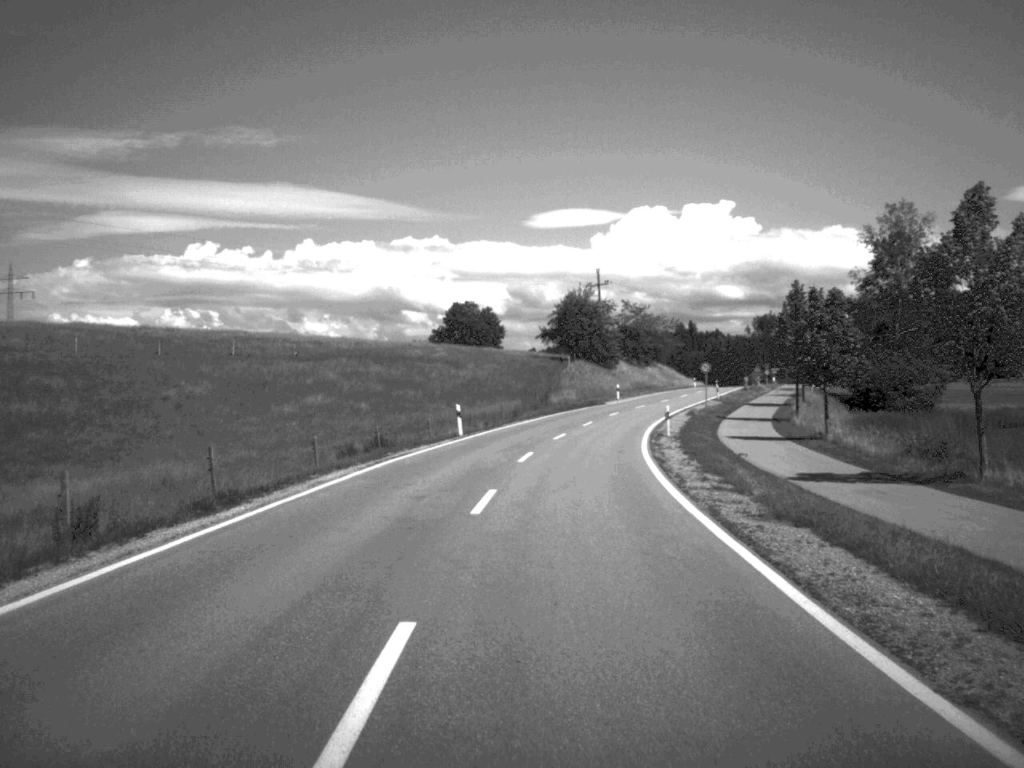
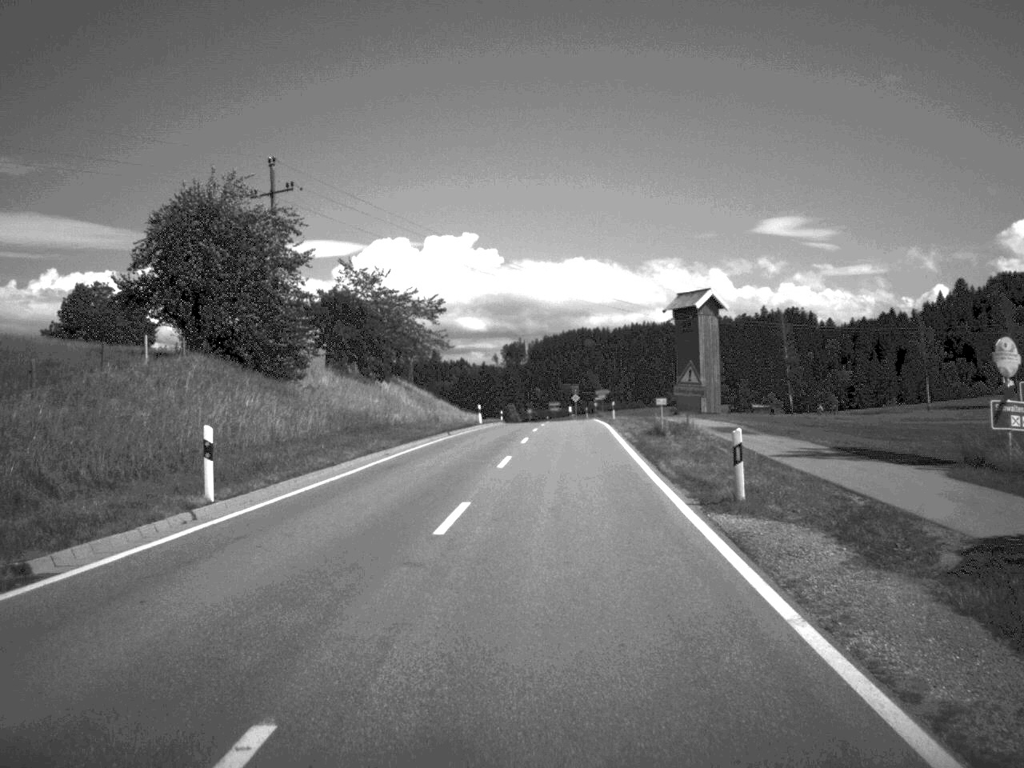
(+7.2, +73.4) m; +11°
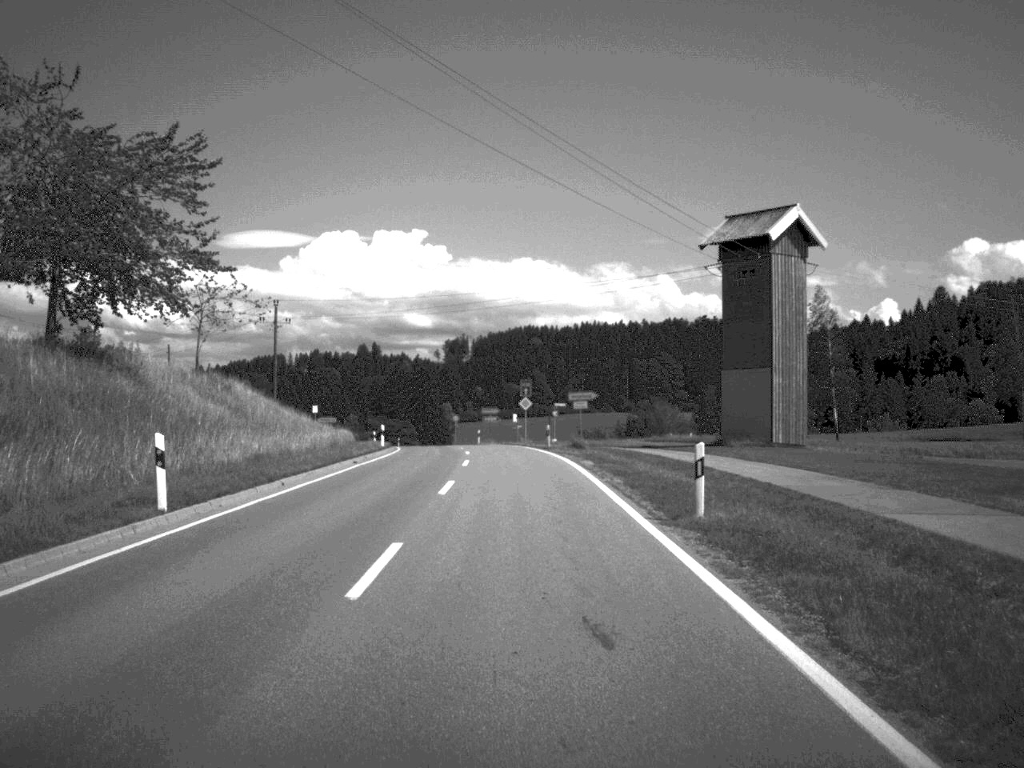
(+1.6, +51.6) m; +2°
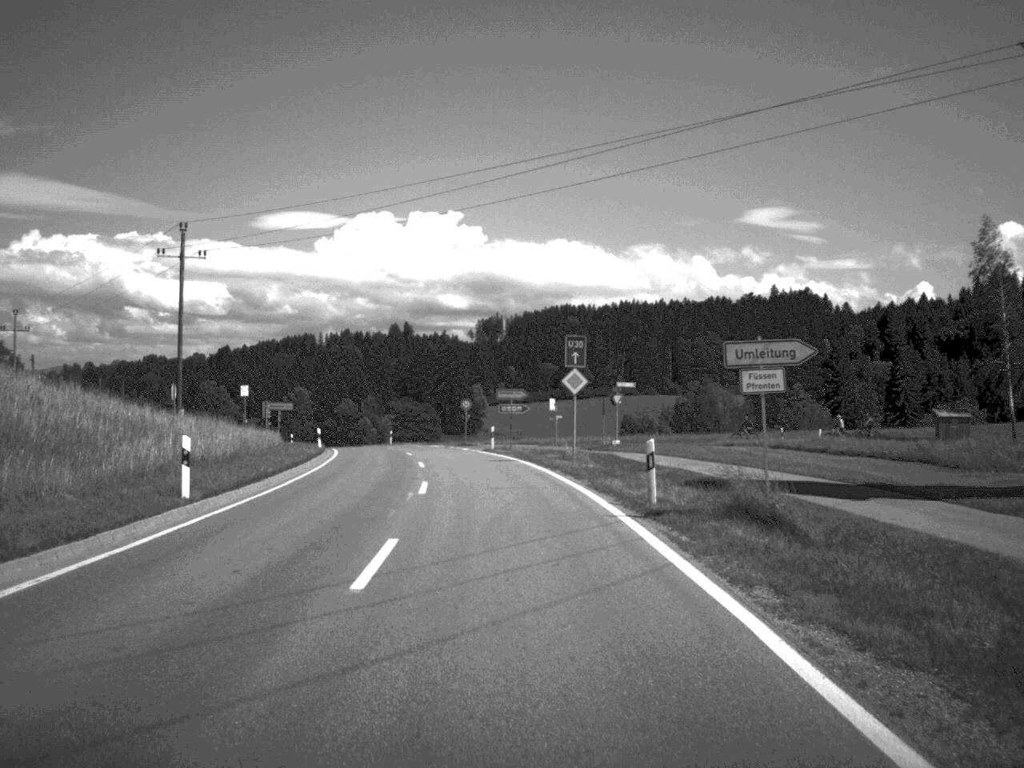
(-0.4, +35.4) m; -2°
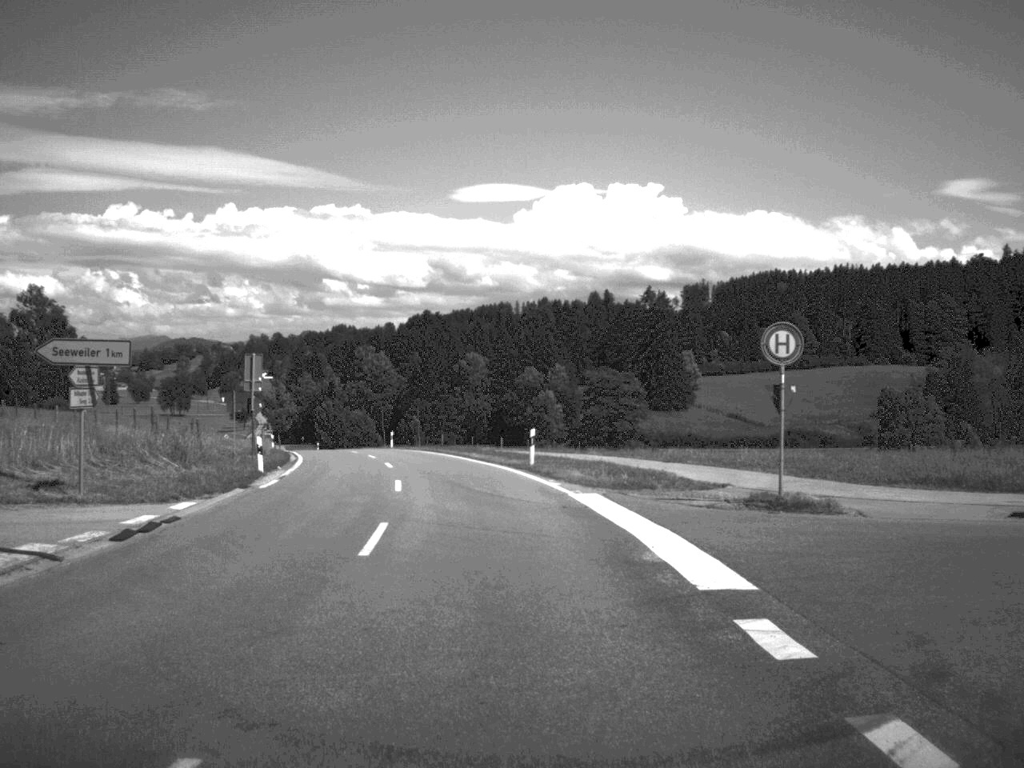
(-4.5, +57.7) m; -9°
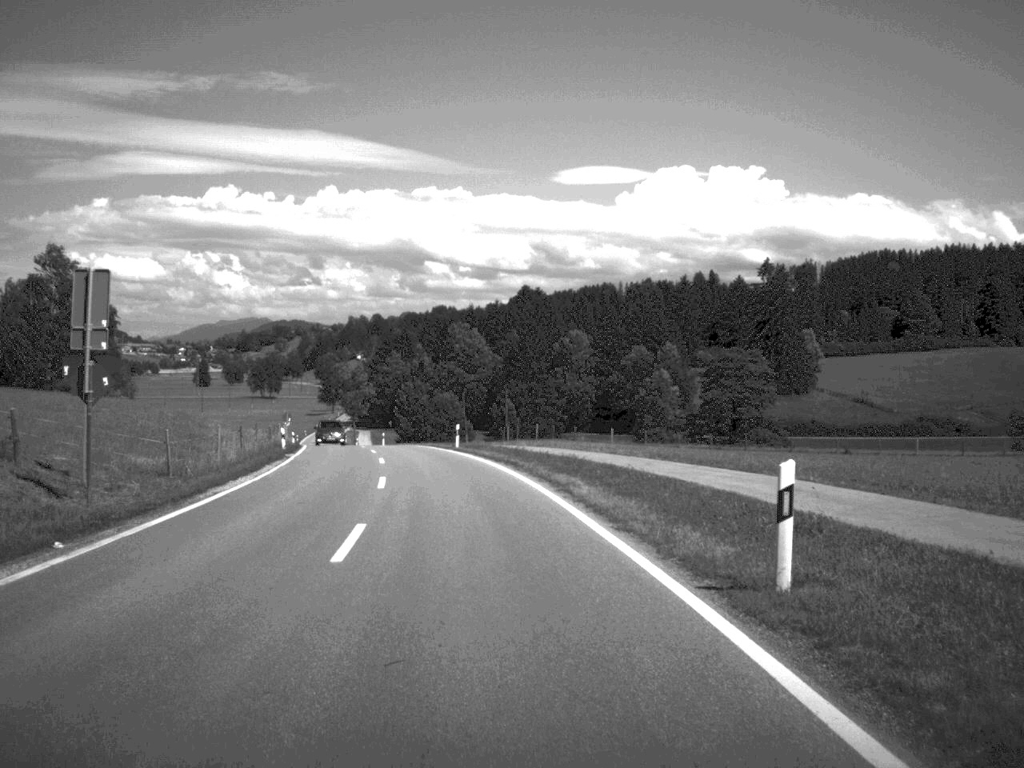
(-1.0, +24.2) m; -5°
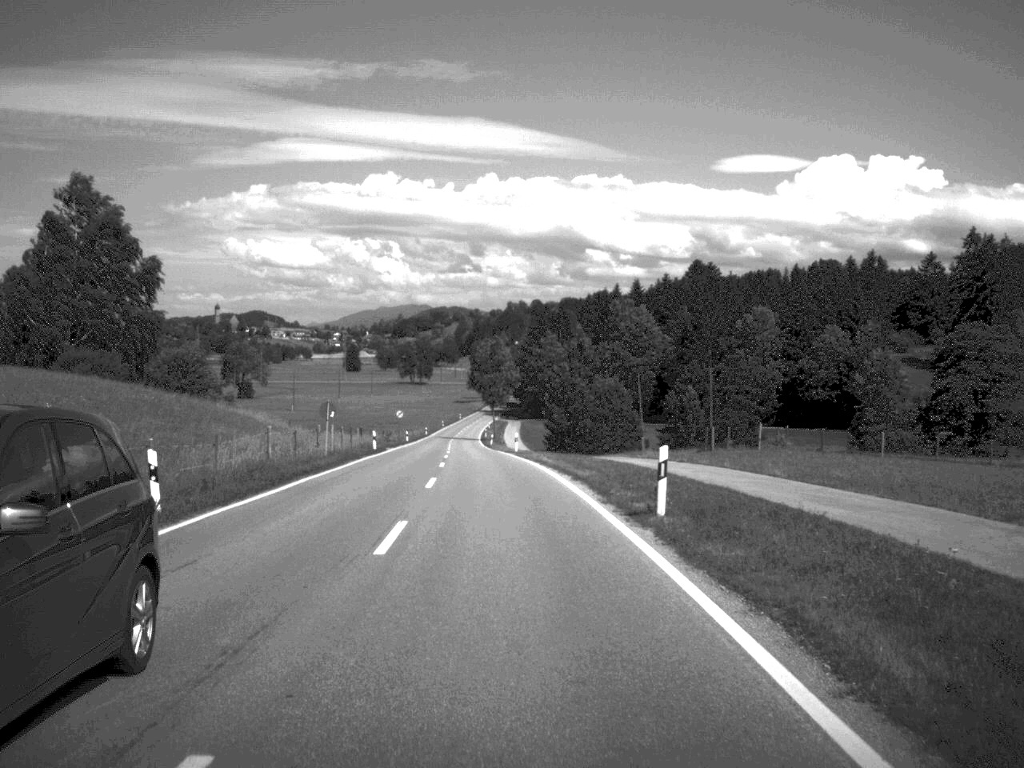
(-2.4, +34.8) m; -7°
